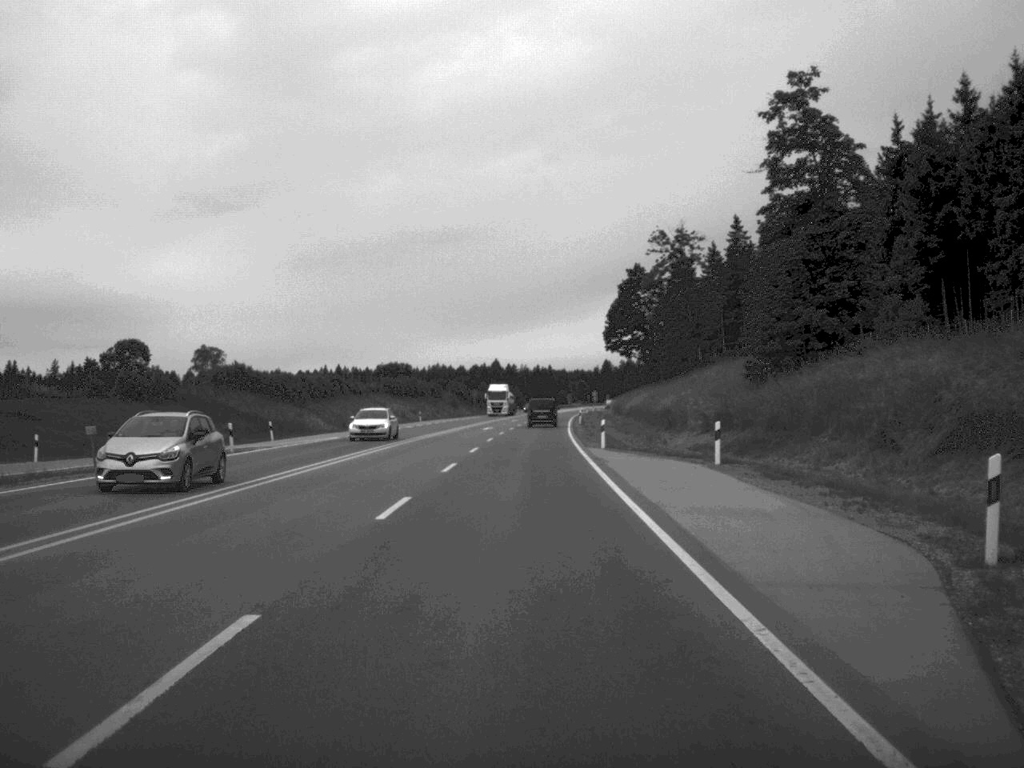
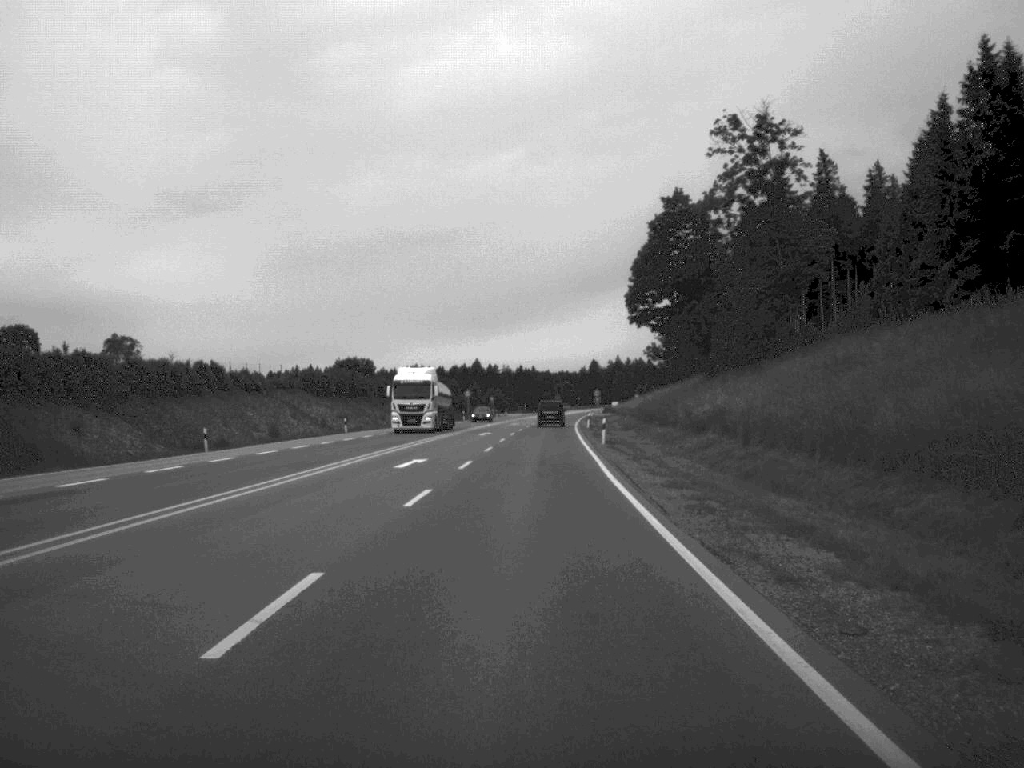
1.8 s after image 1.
(+0.2, +45.2) m; +1°
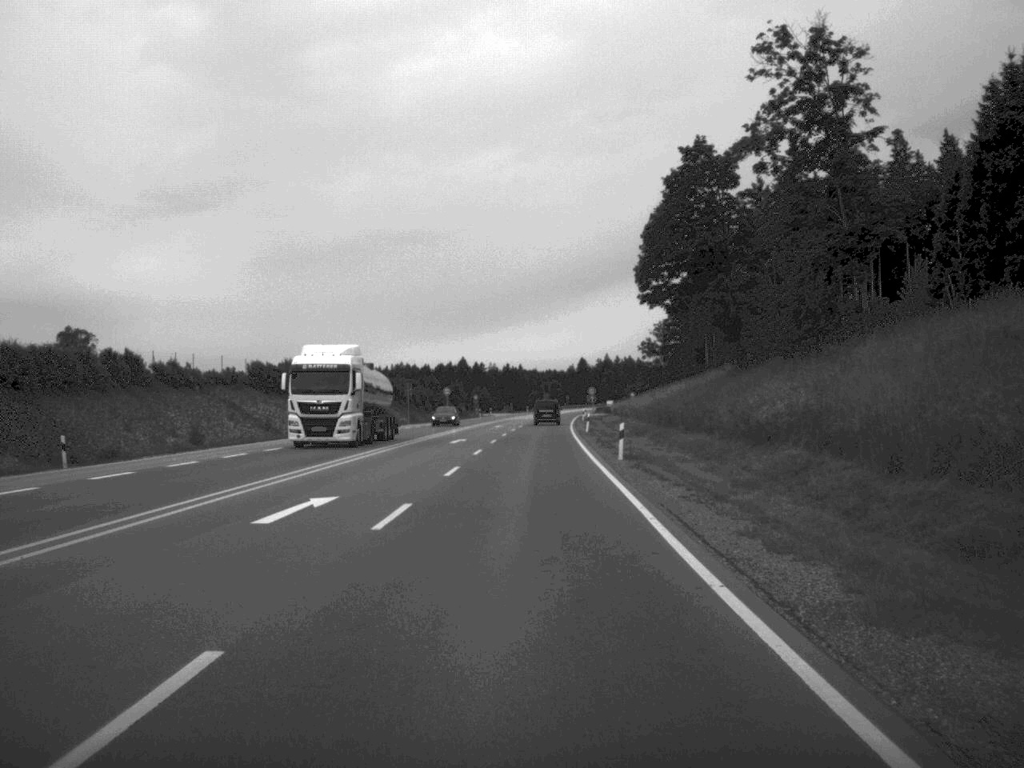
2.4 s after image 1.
(+0.1, +15.7) m; +1°
